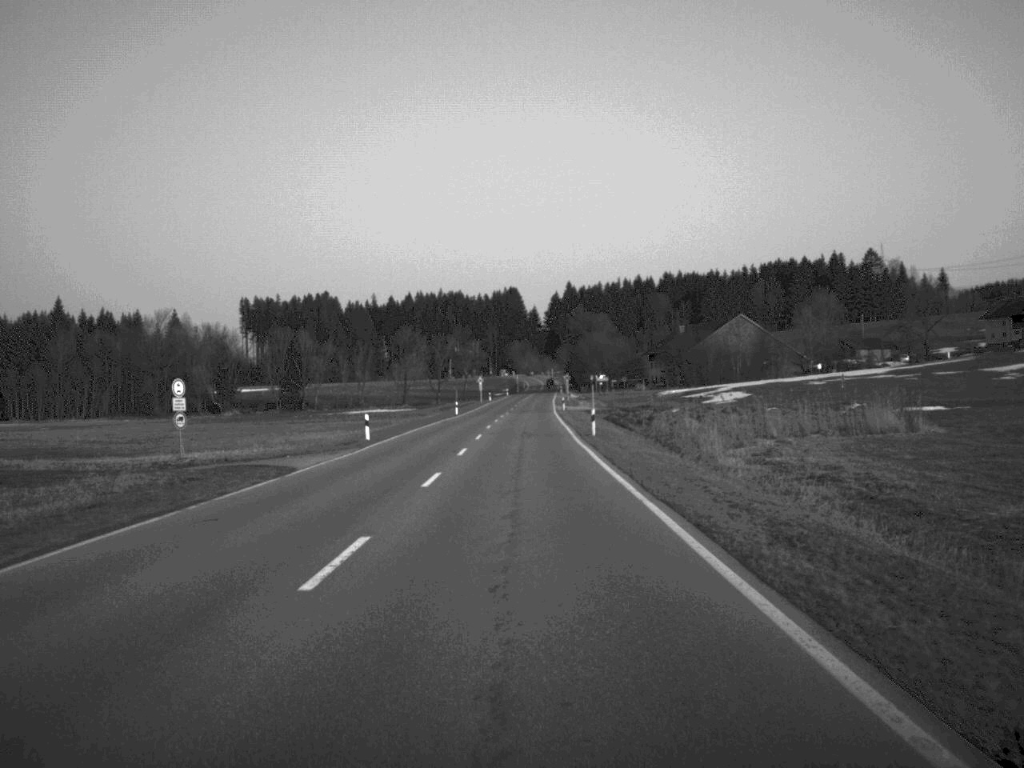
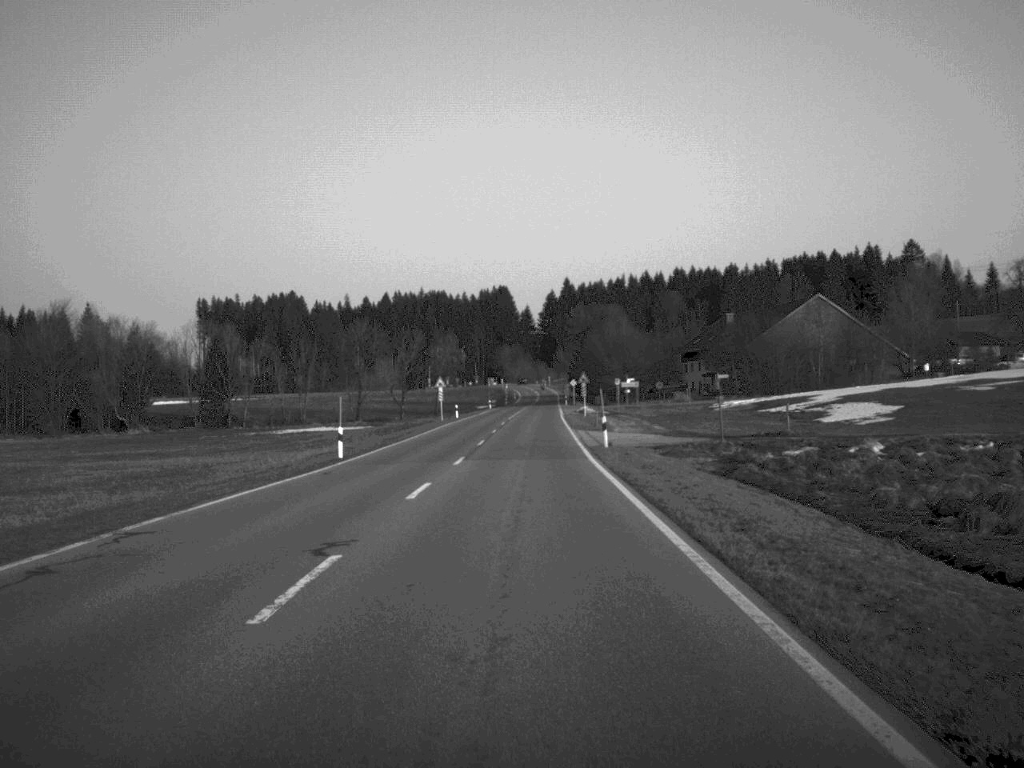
(+0.2, +61.0) m; 0°
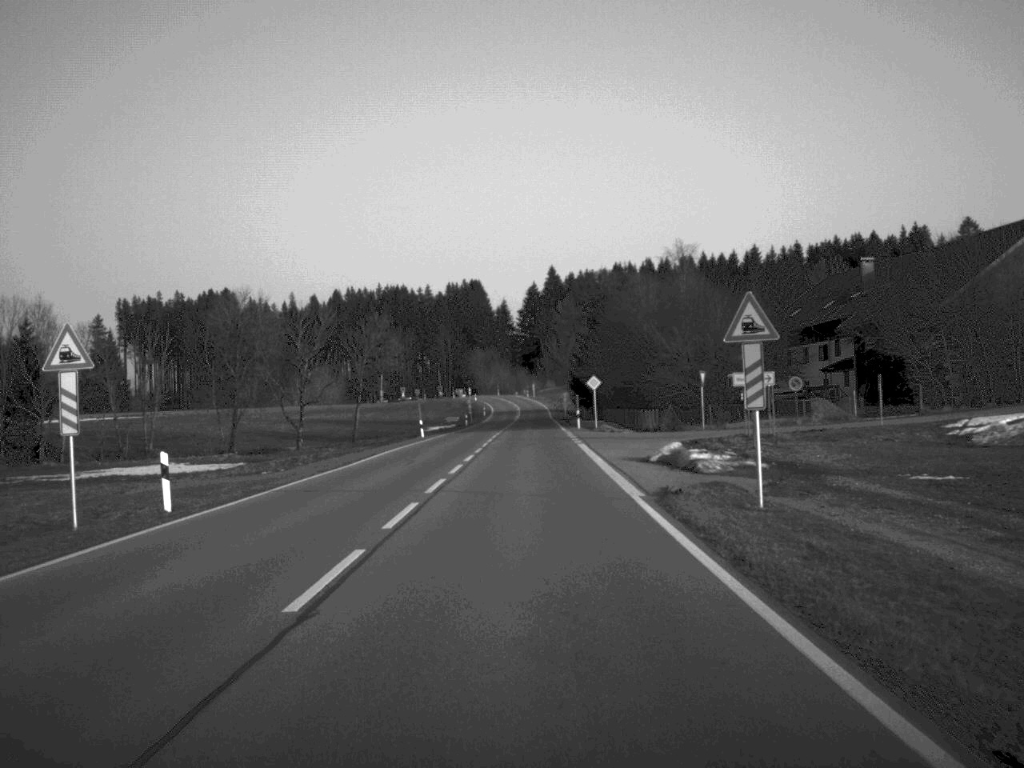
(+0.6, +75.0) m; +1°
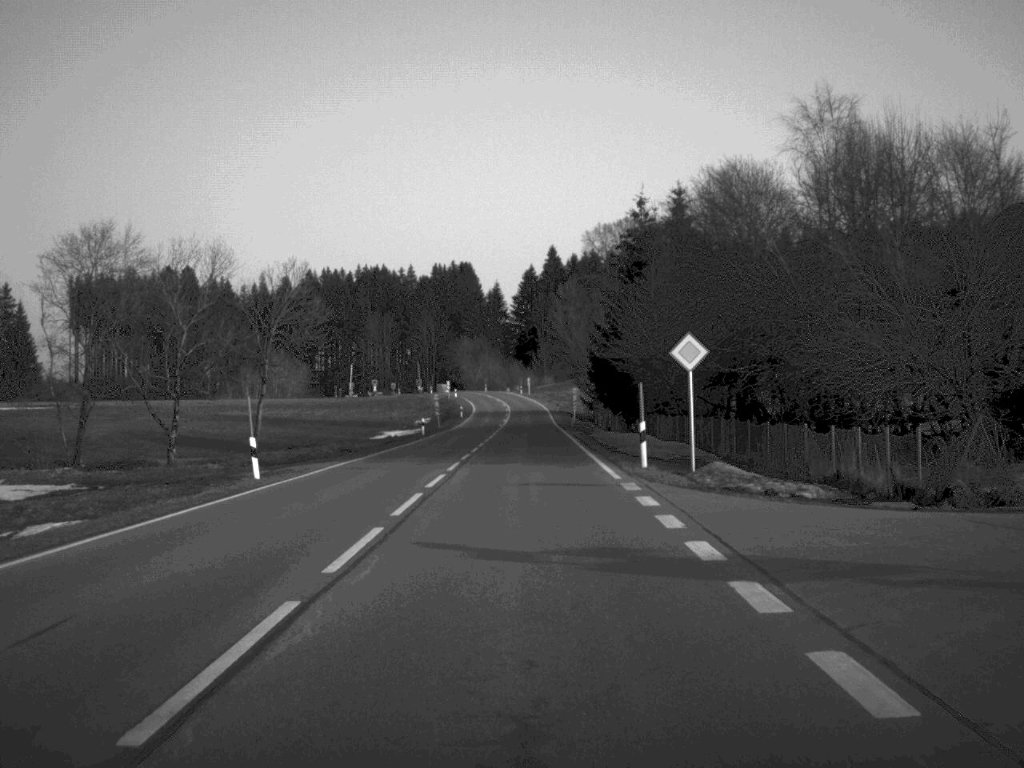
(+0.2, +42.4) m; 0°
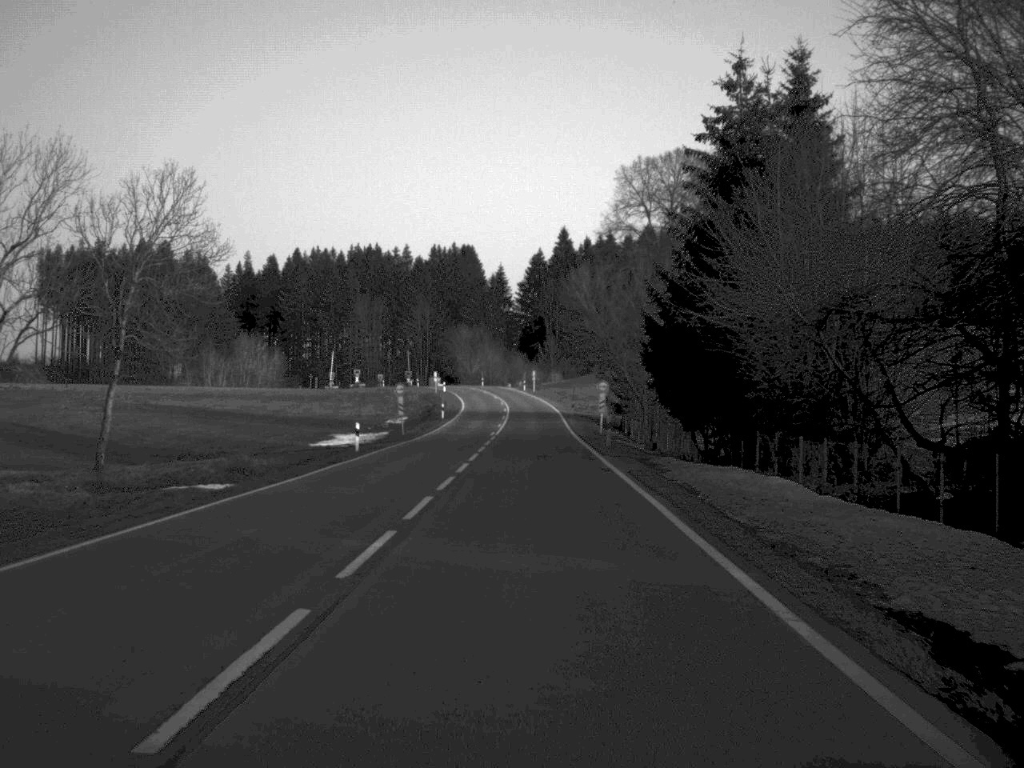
(-0.1, +30.1) m; 0°
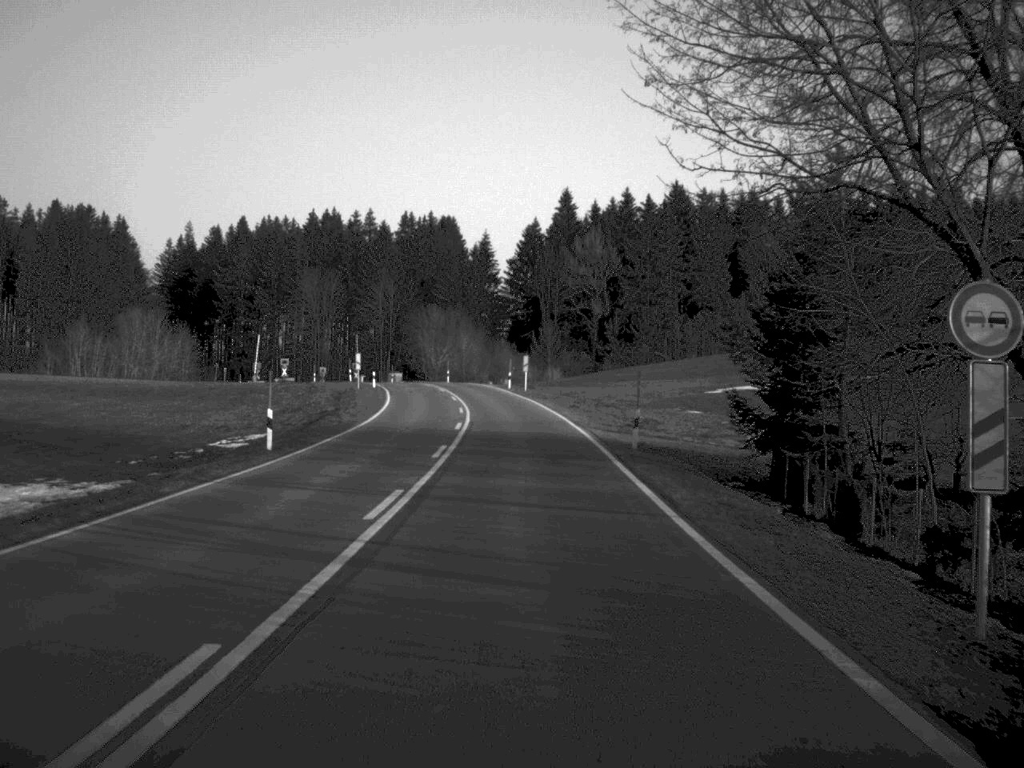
(+0.4, +55.6) m; +1°
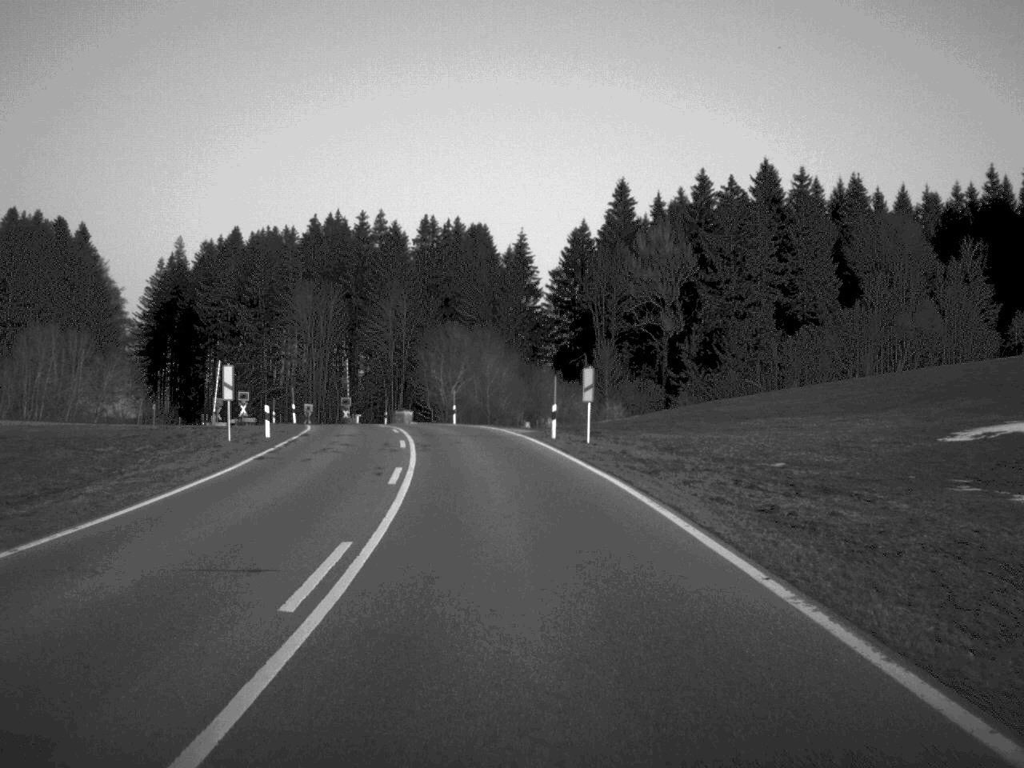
(-0.5, +42.6) m; -2°
